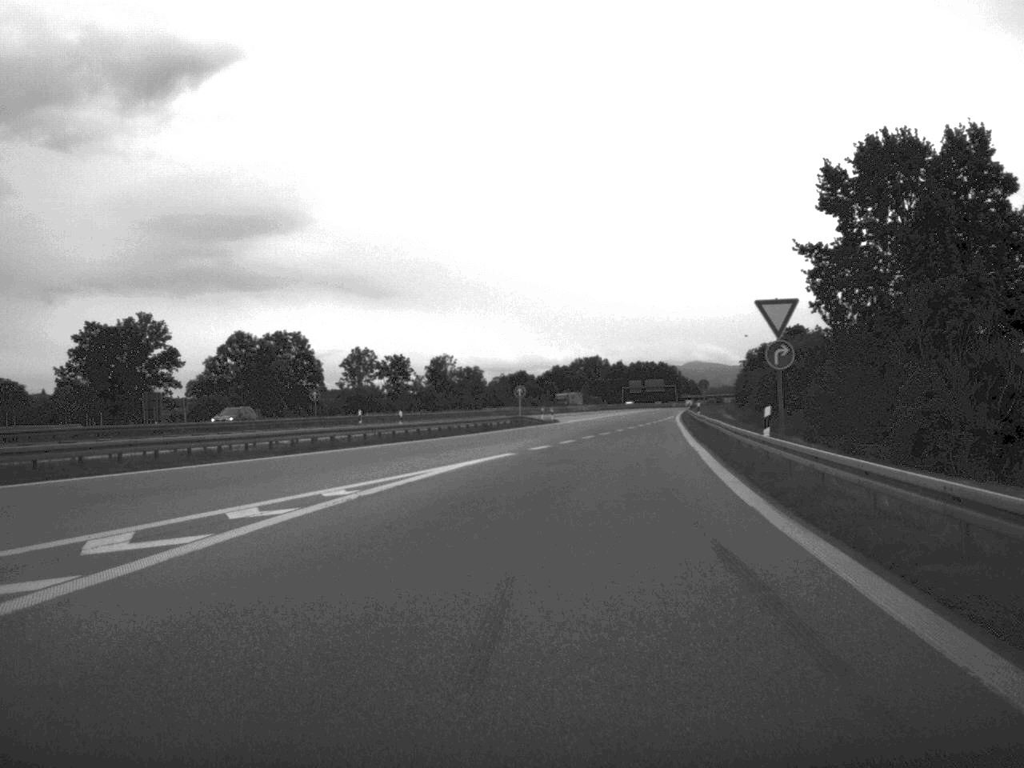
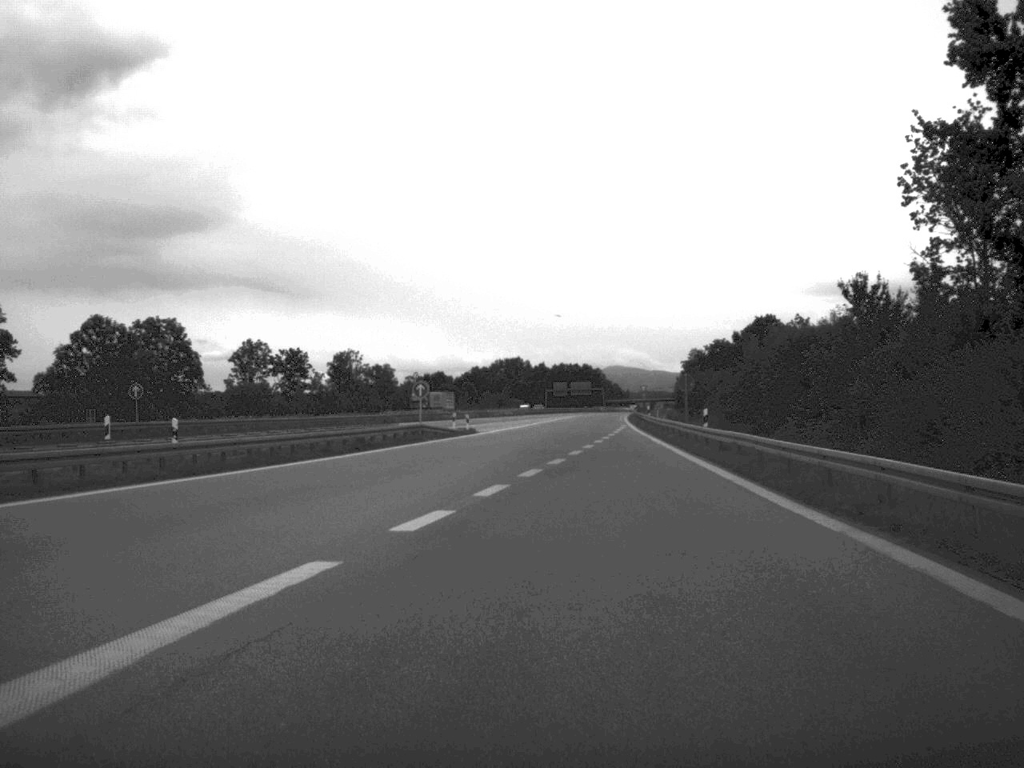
(+0.6, +25.9) m; +4°
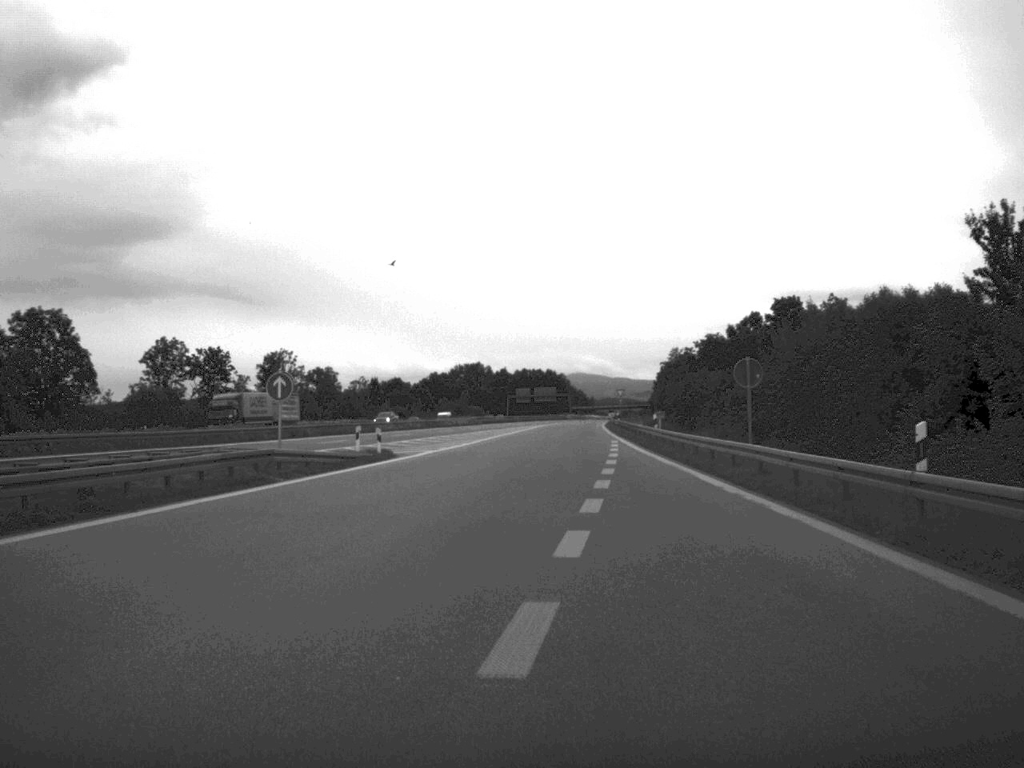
(+0.5, +25.6) m; +2°
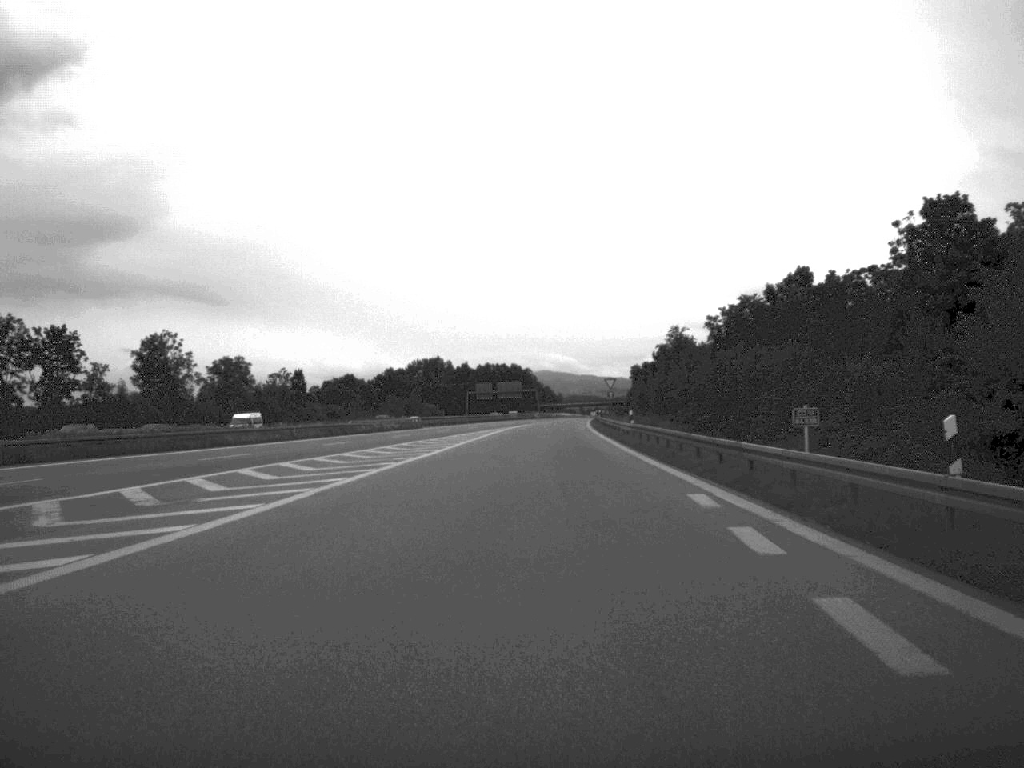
(+0.8, +42.0) m; +1°
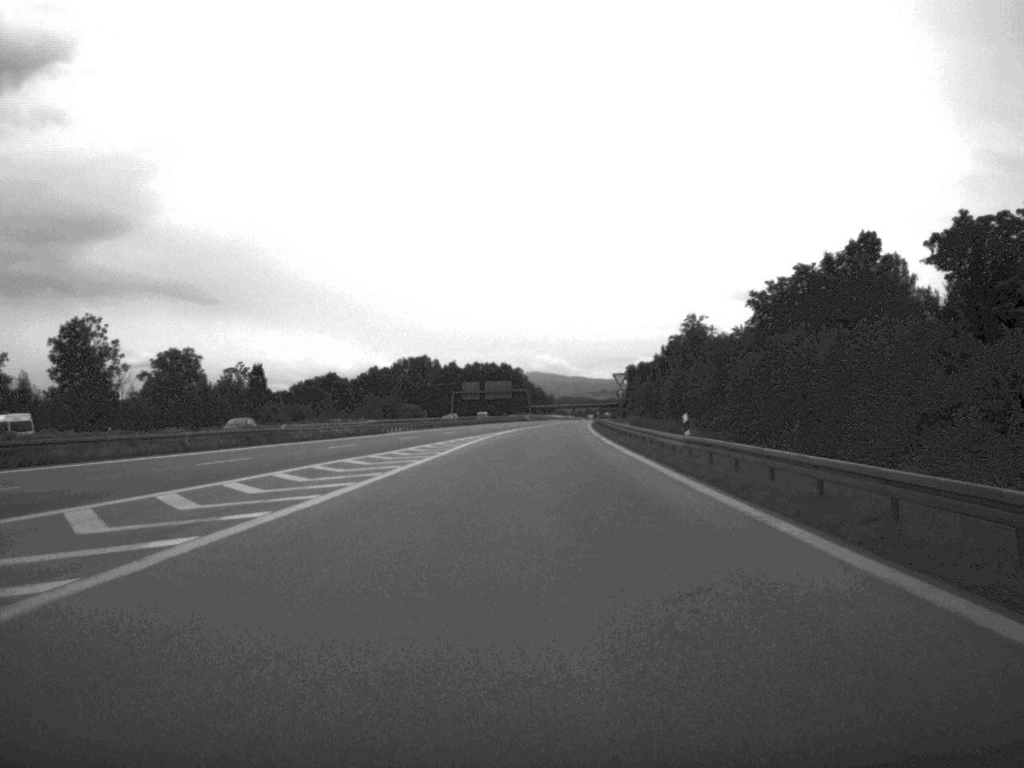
(+0.1, +22.0) m; 0°
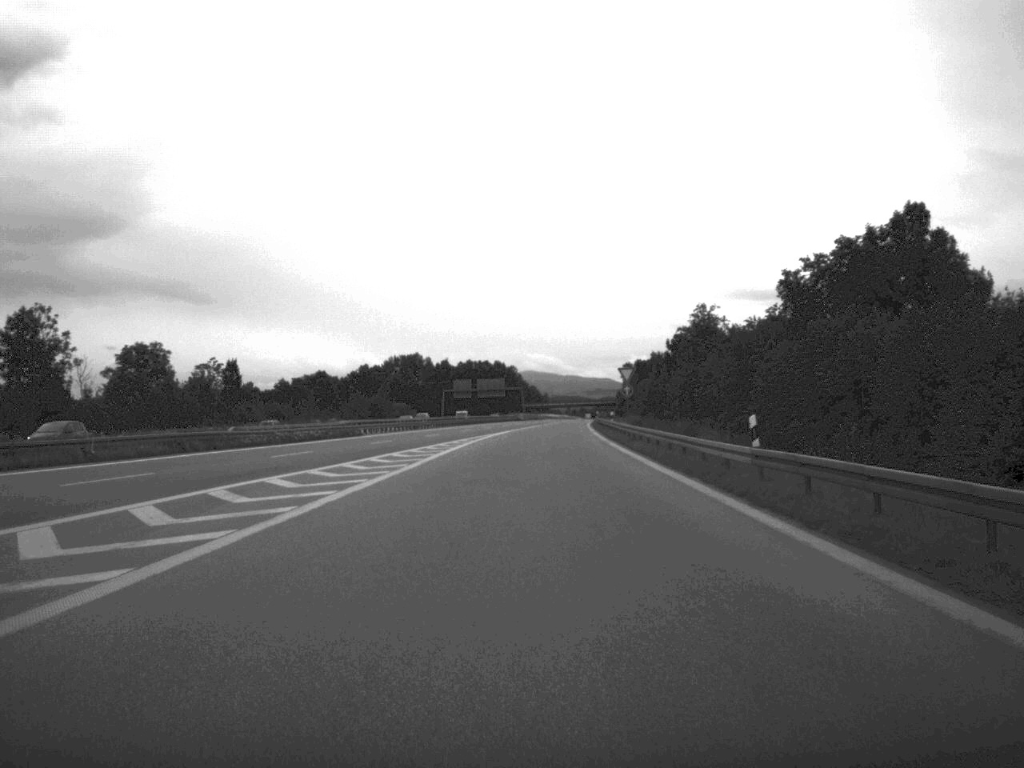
(0.0, +11.1) m; 0°
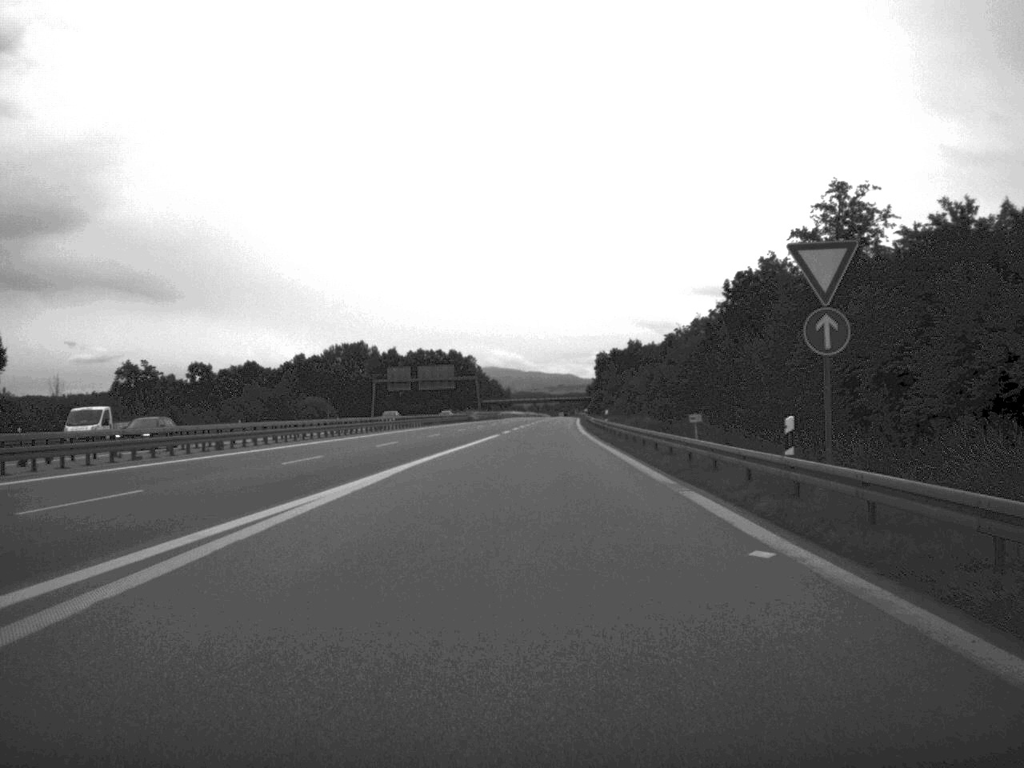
(+0.9, +60.7) m; +1°
